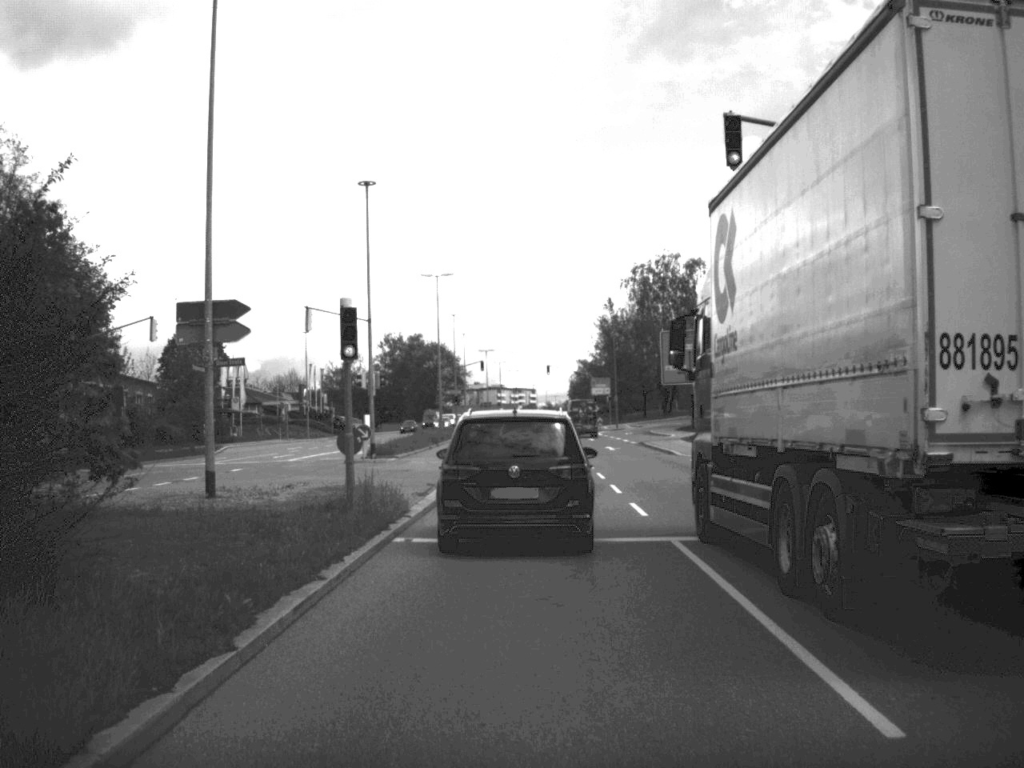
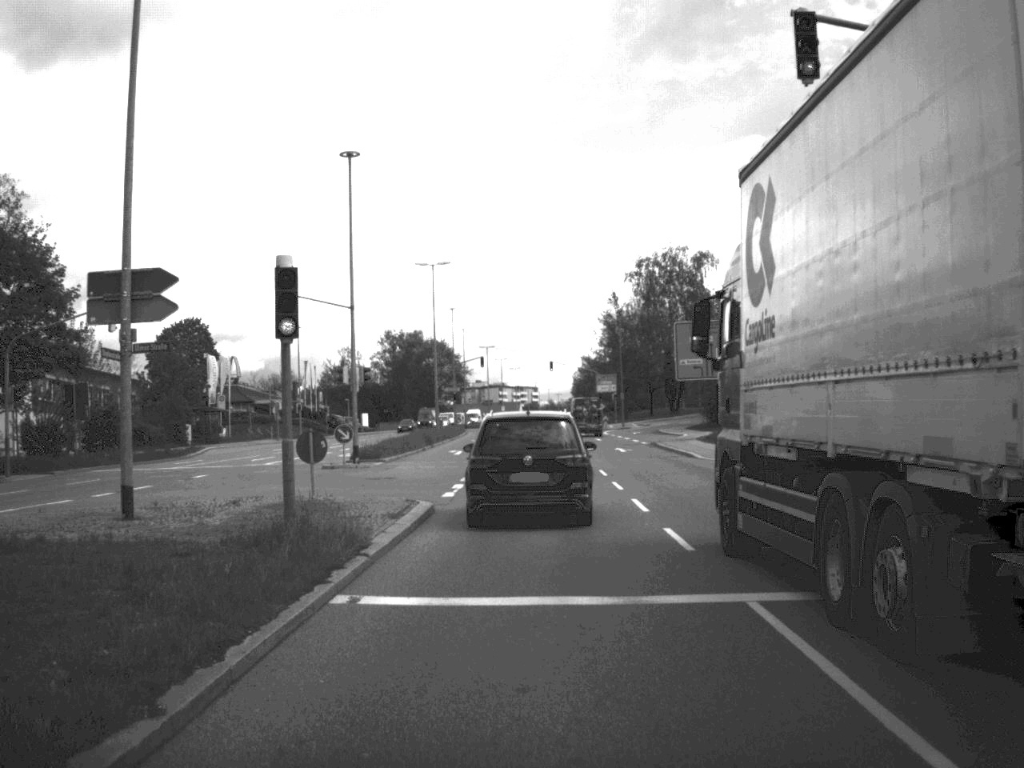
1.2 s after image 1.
(0.0, +5.2) m; 0°
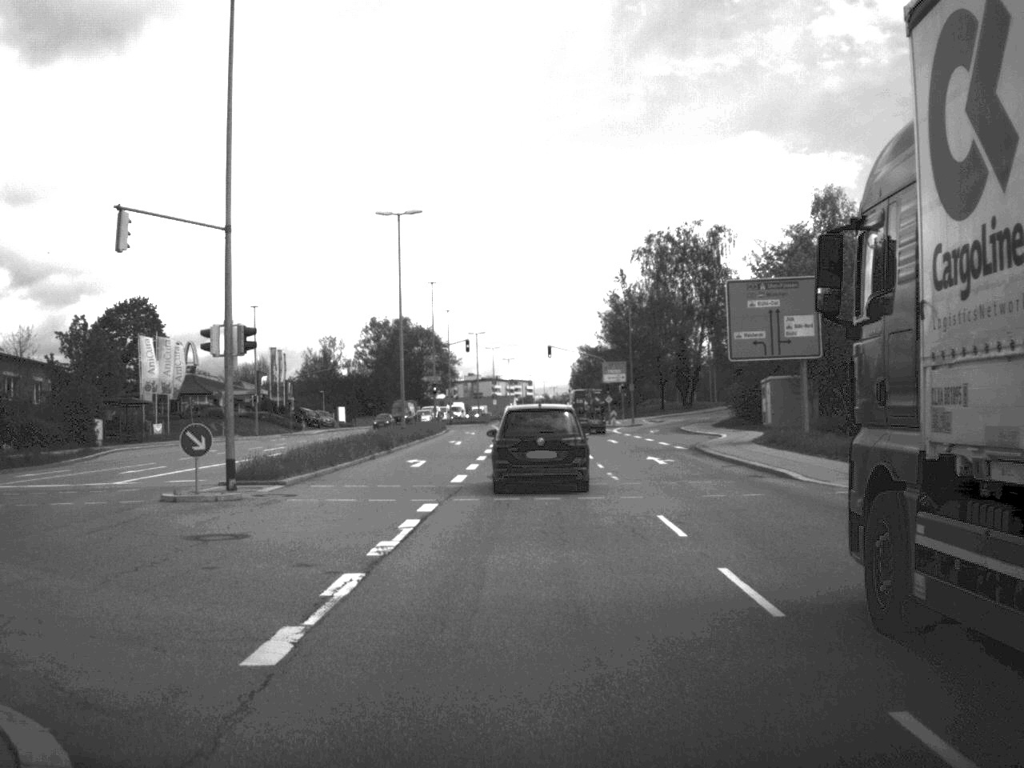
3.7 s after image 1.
(0.0, +16.9) m; 0°
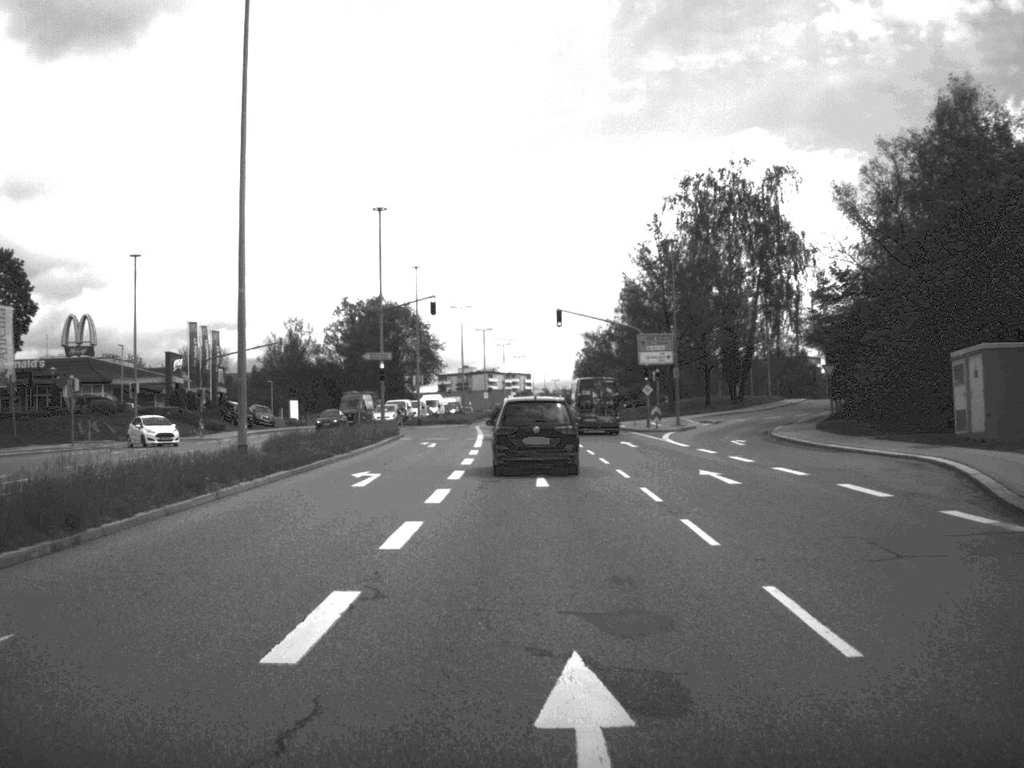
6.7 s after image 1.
(0.0, +31.5) m; 0°
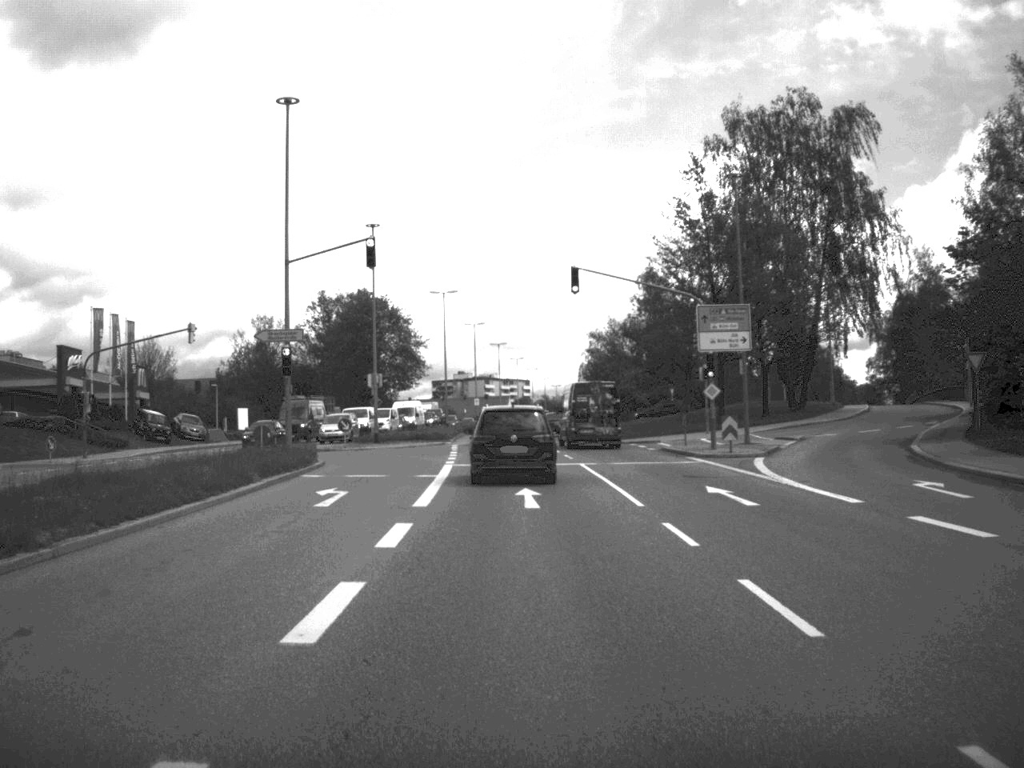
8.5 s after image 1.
(0.0, +22.6) m; 0°
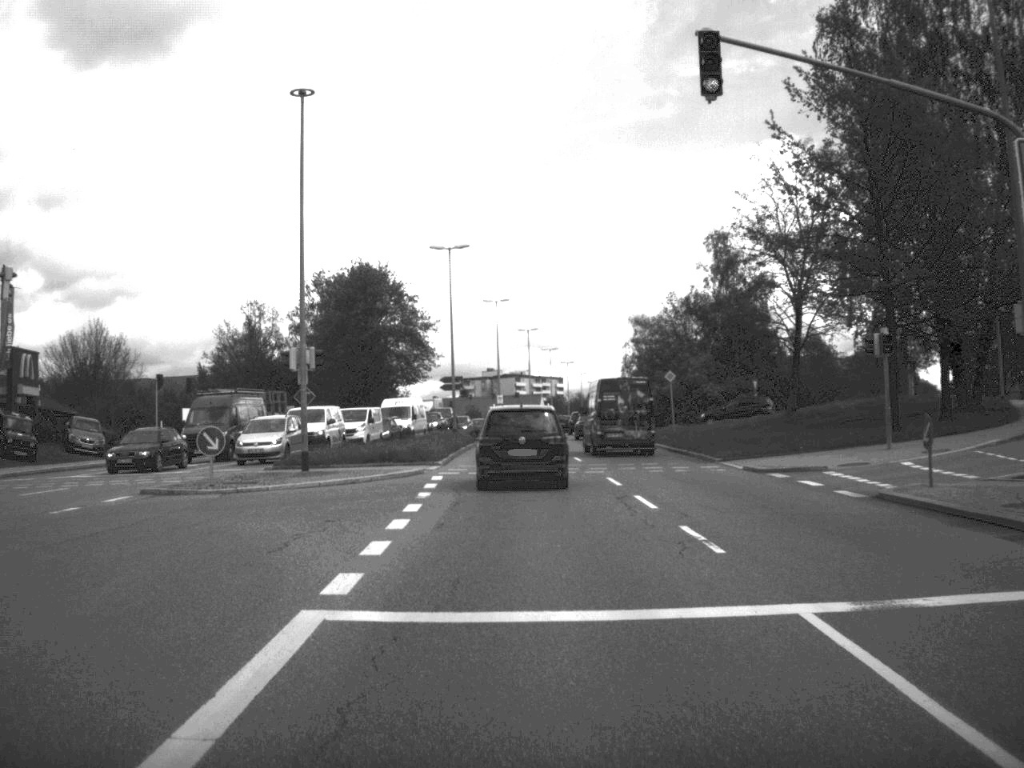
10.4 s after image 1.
(-0.3, +25.8) m; -2°
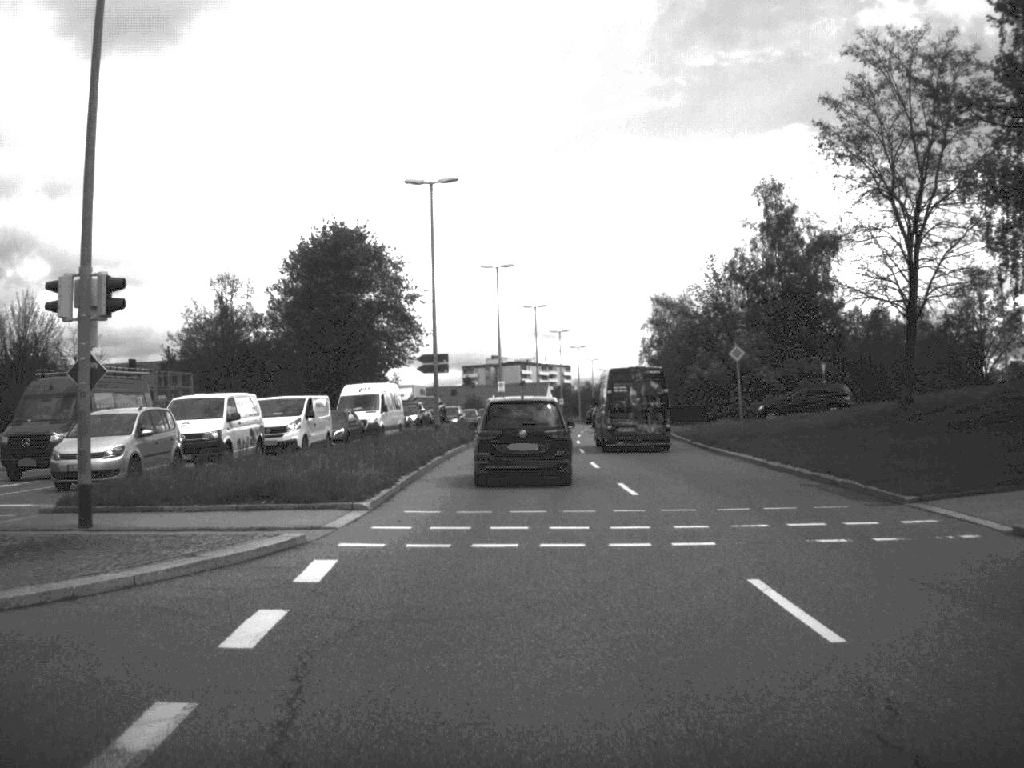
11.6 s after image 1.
(-0.1, +17.4) m; 0°
